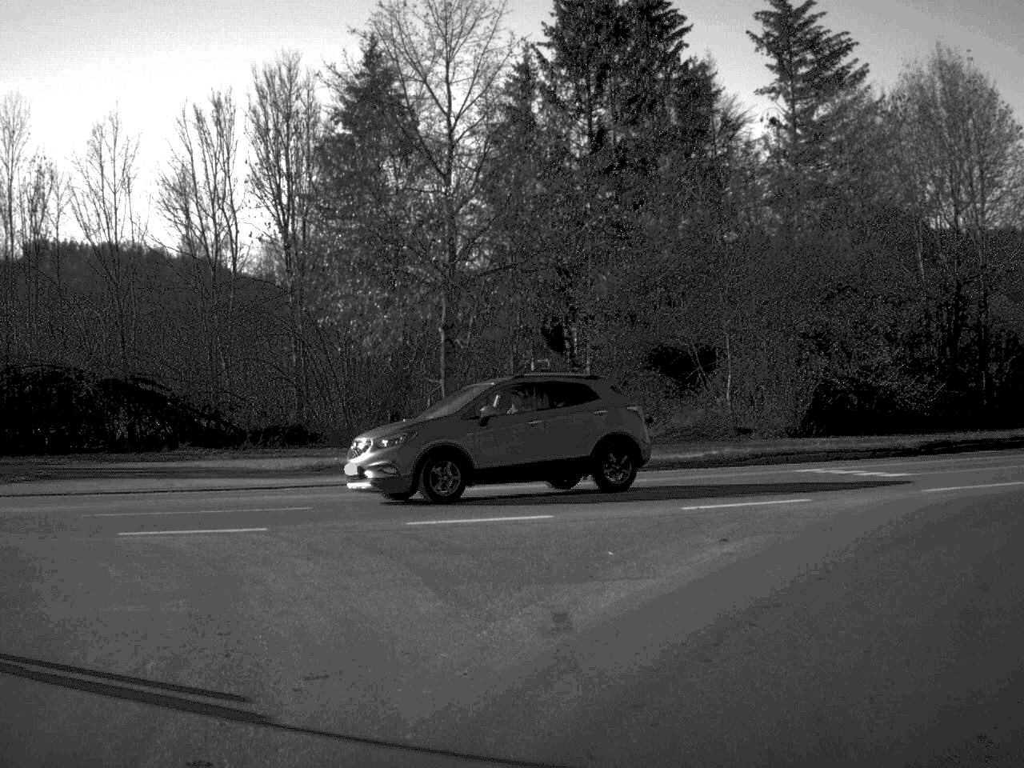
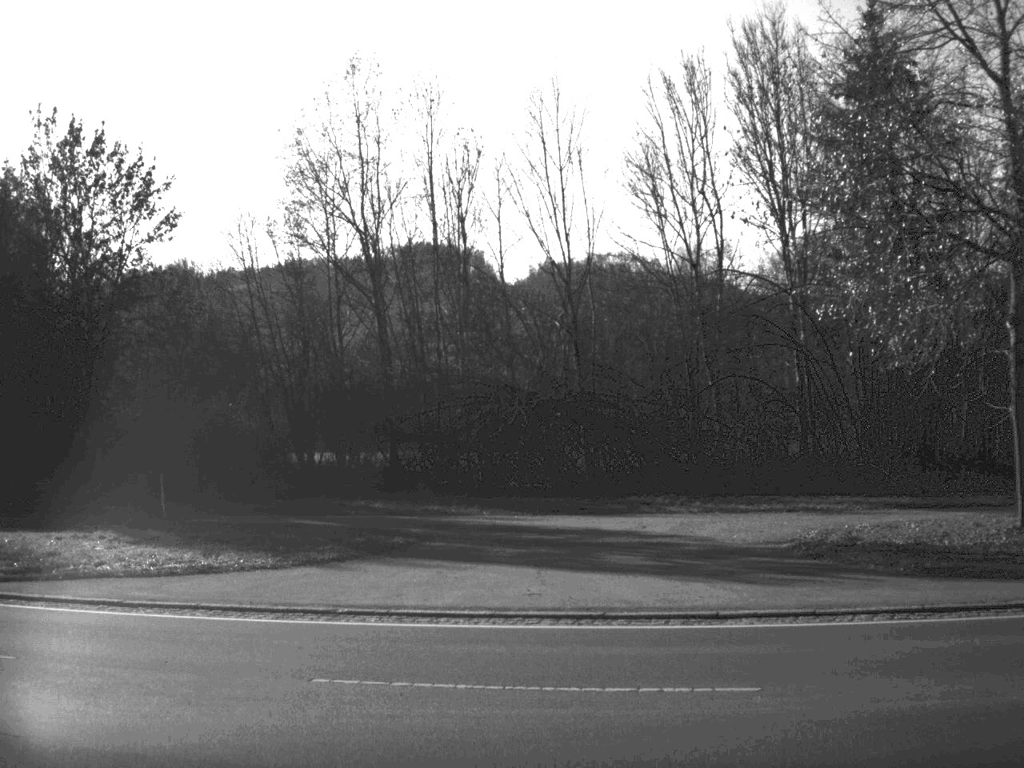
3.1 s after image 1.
(-1.1, +11.6) m; -24°
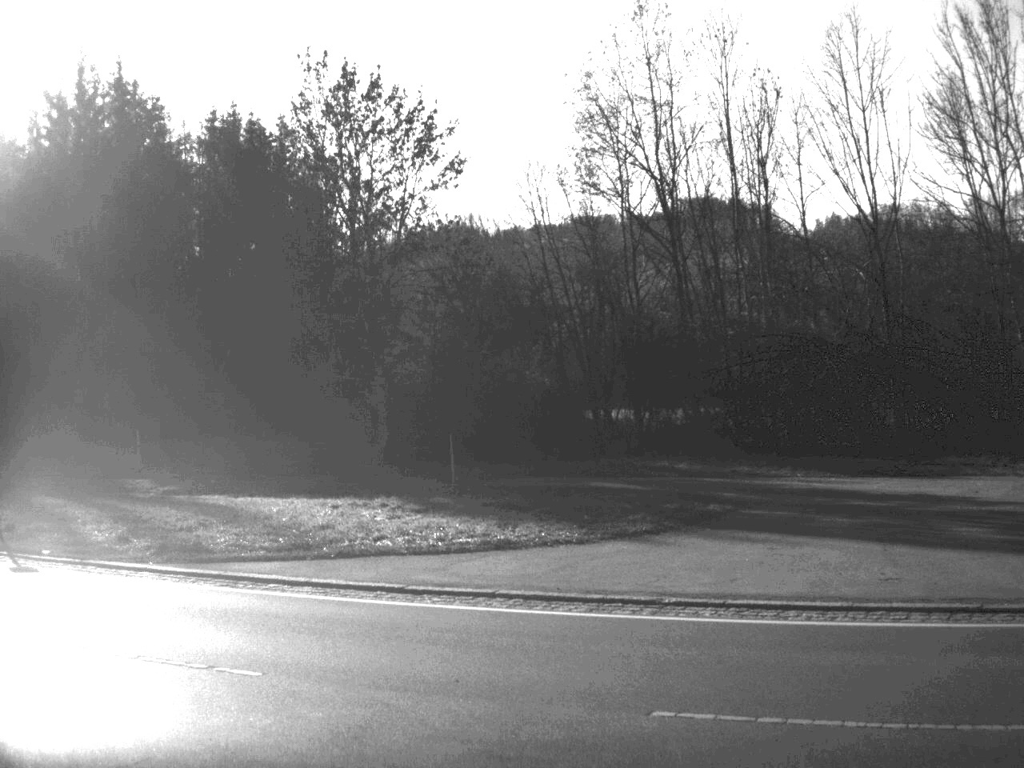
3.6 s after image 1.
(-0.2, +2.1) m; -13°
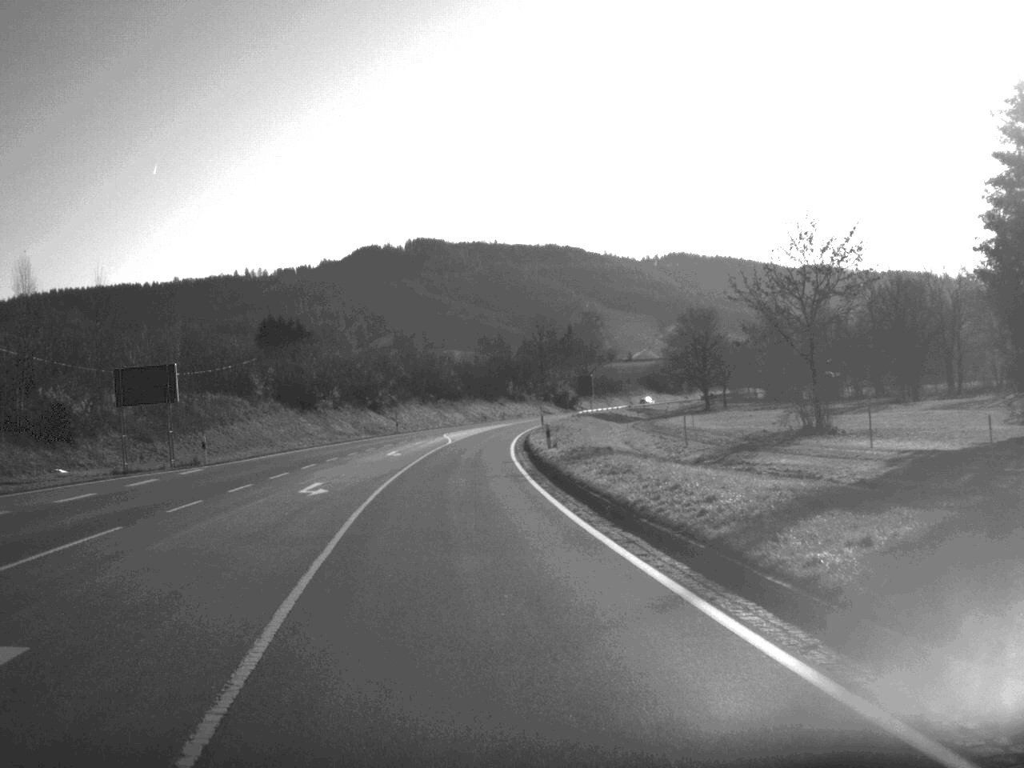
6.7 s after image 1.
(-11.1, +15.0) m; -56°
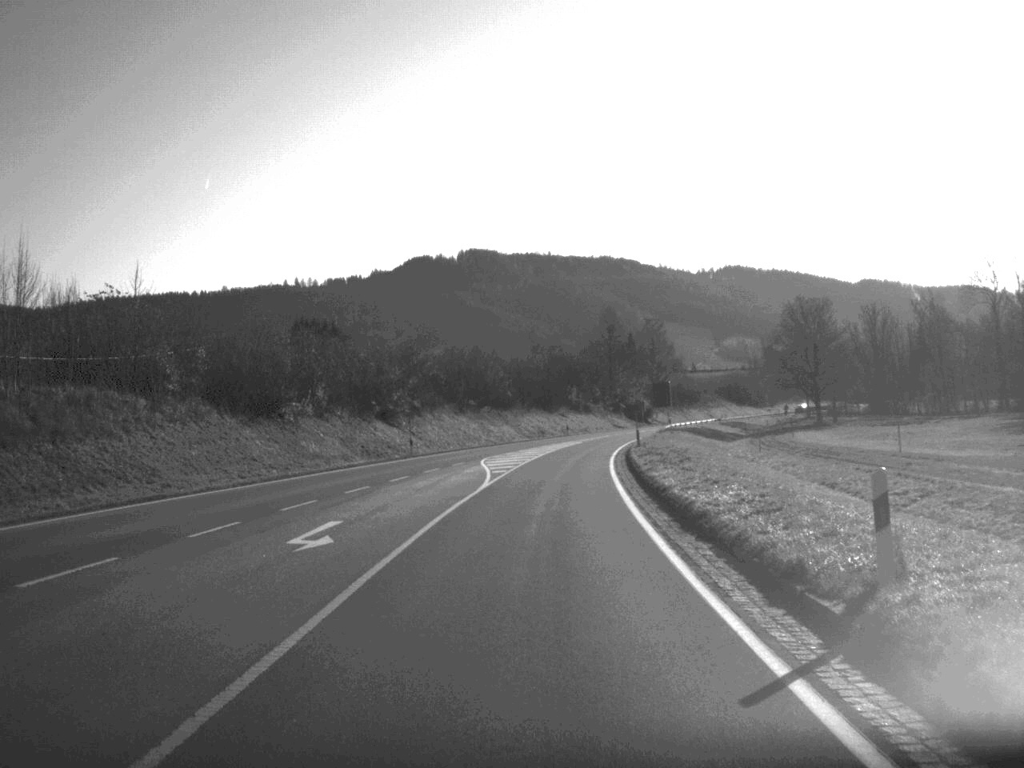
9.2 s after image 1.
(-1.4, +34.2) m; -2°
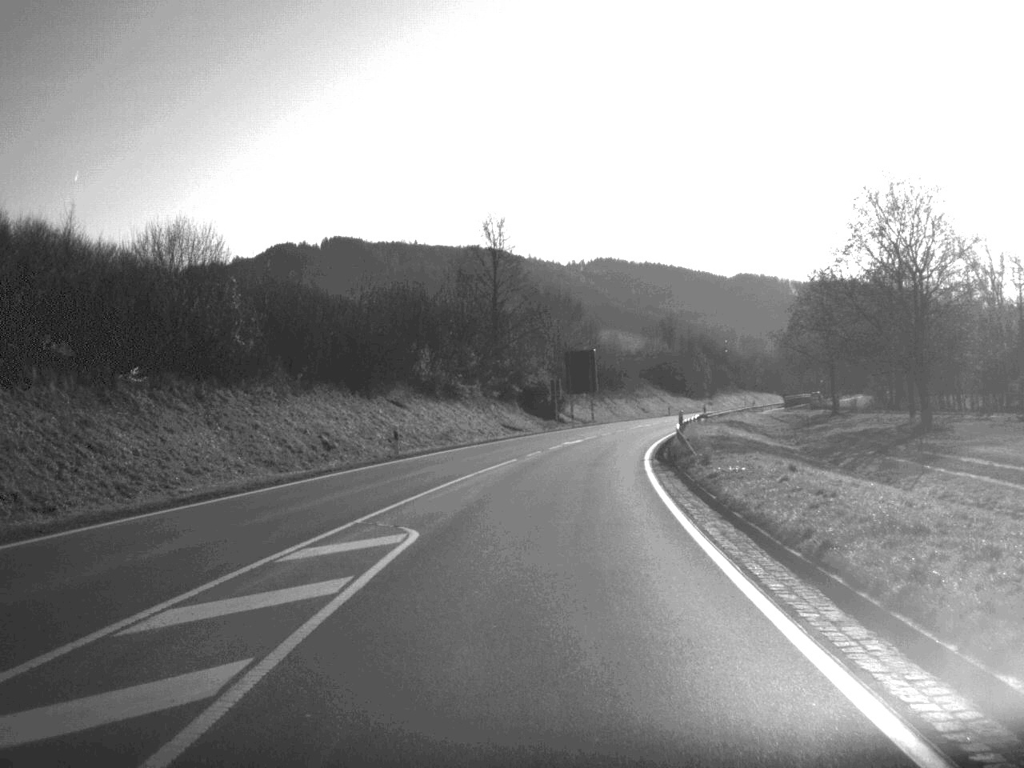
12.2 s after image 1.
(+3.3, +69.9) m; +6°
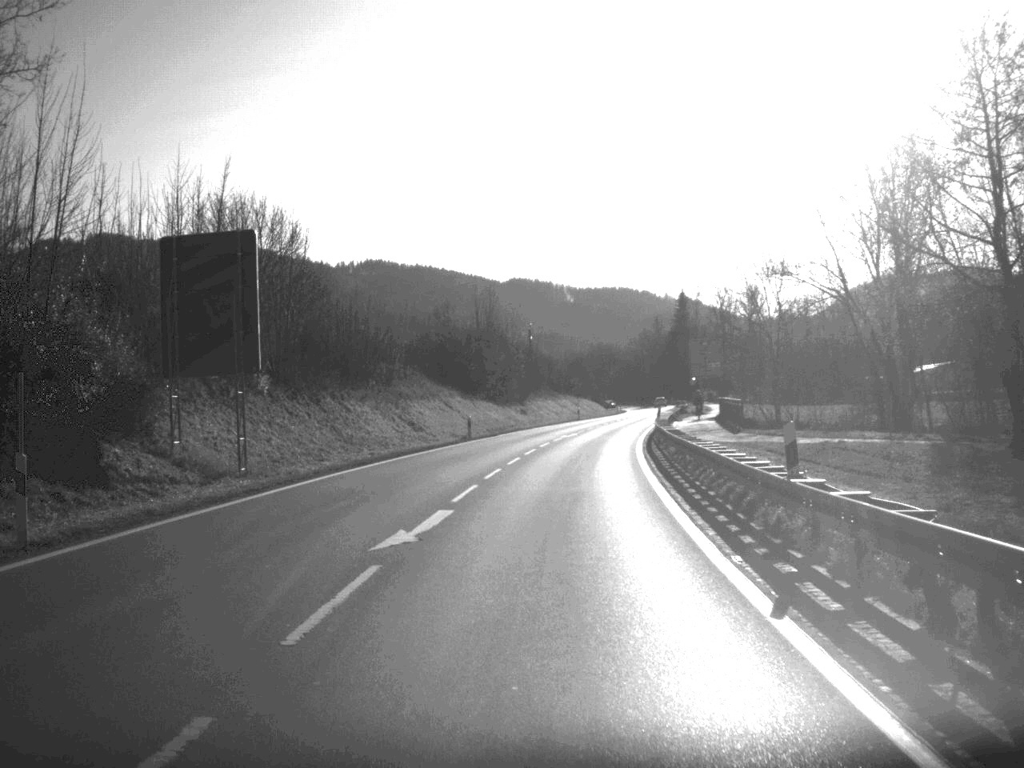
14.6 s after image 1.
(+6.0, +66.1) m; +10°
